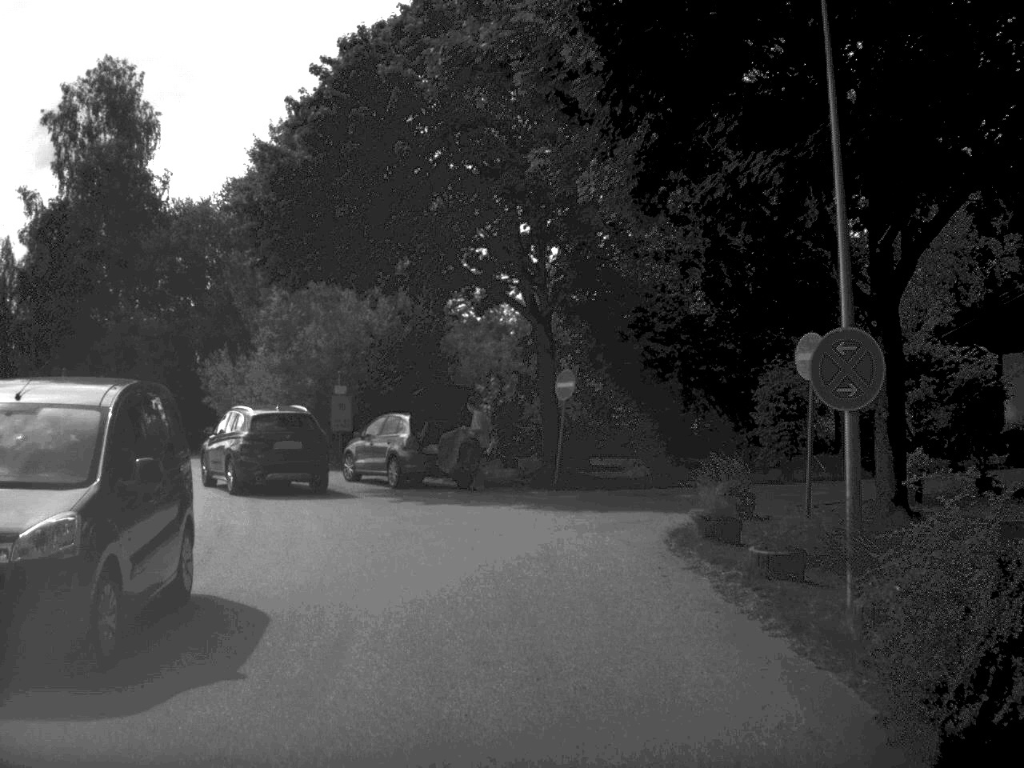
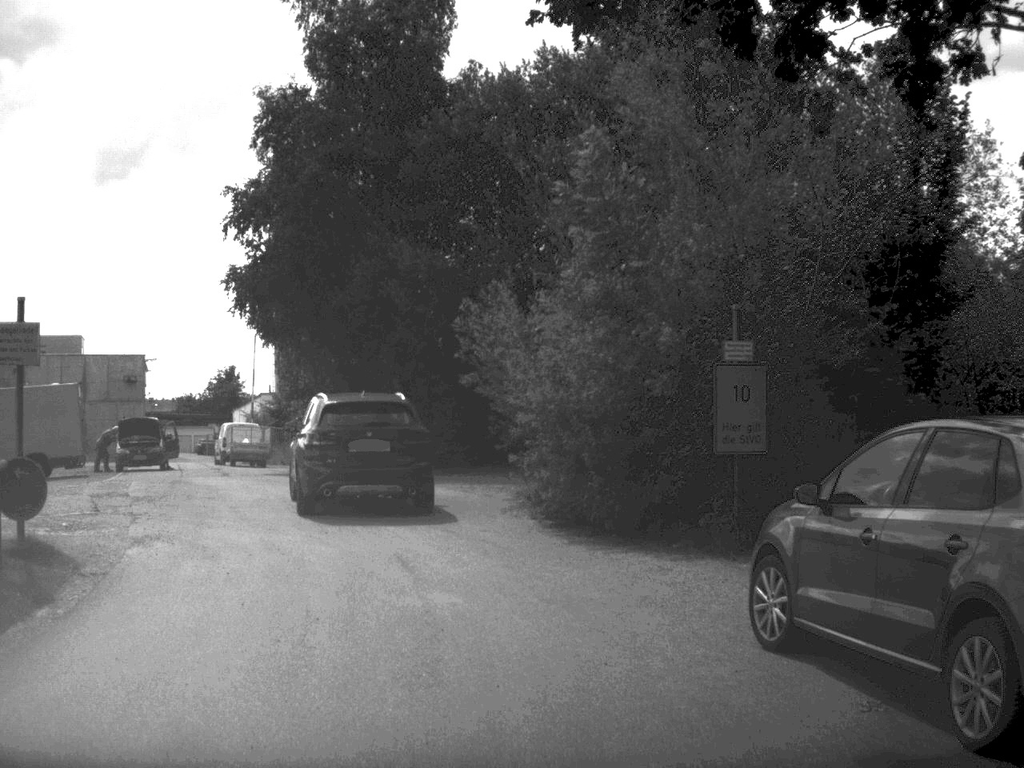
(-2.3, +18.7) m; -18°
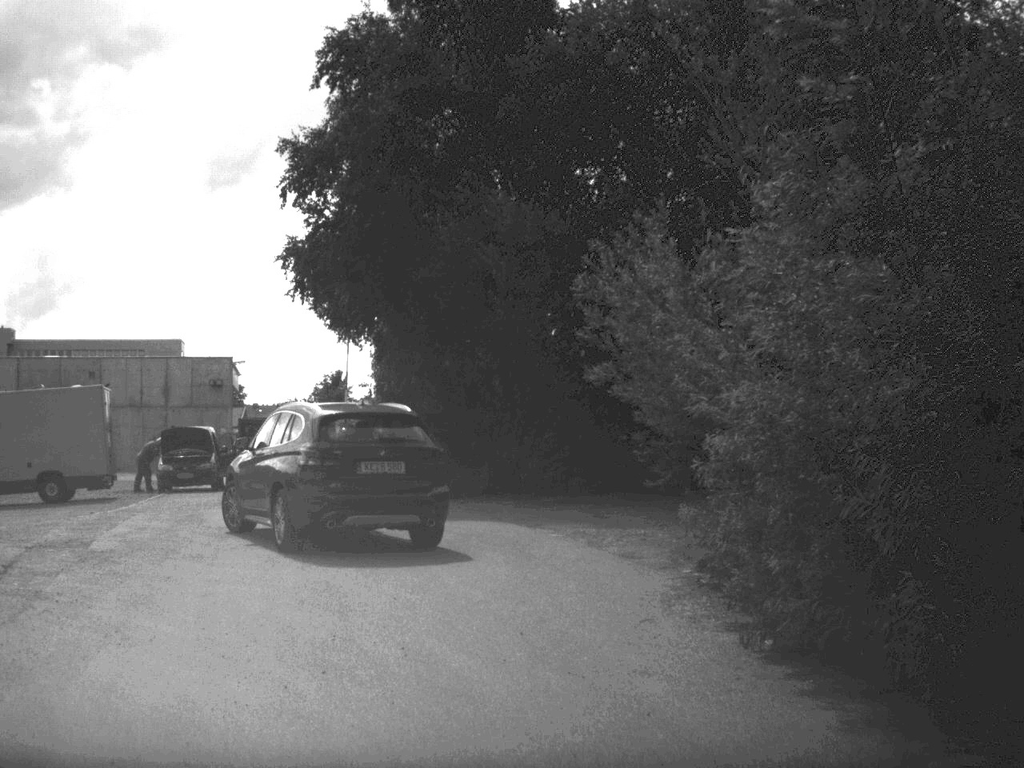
(-0.3, +7.3) m; -5°
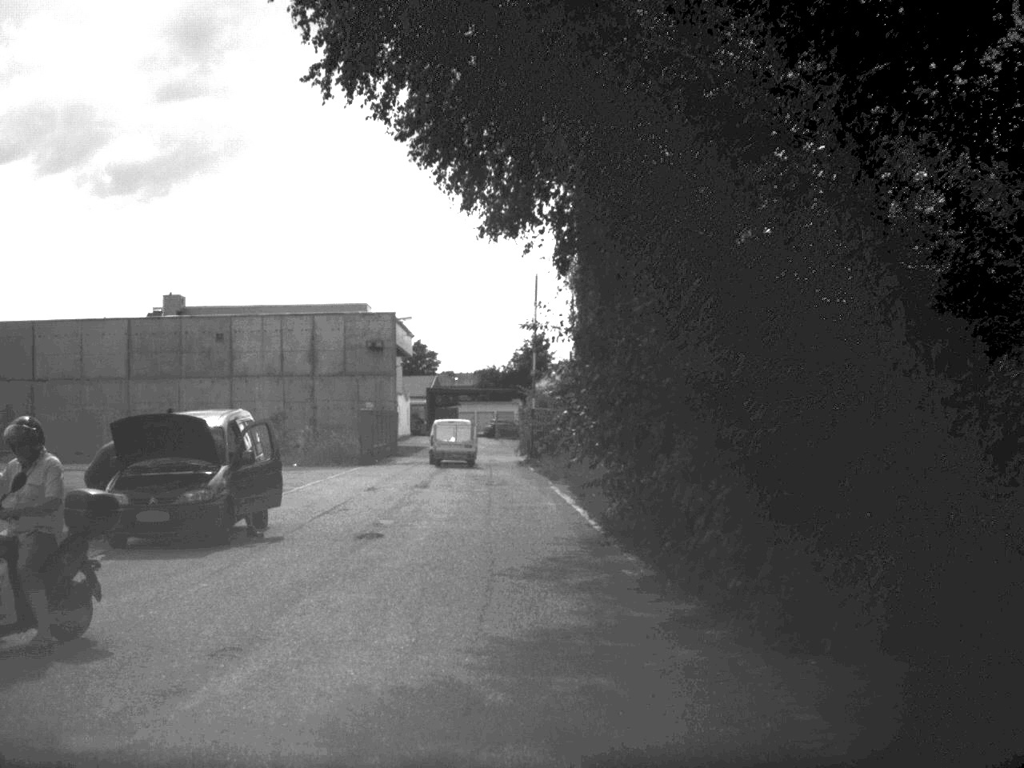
(-1.5, +17.5) m; -9°
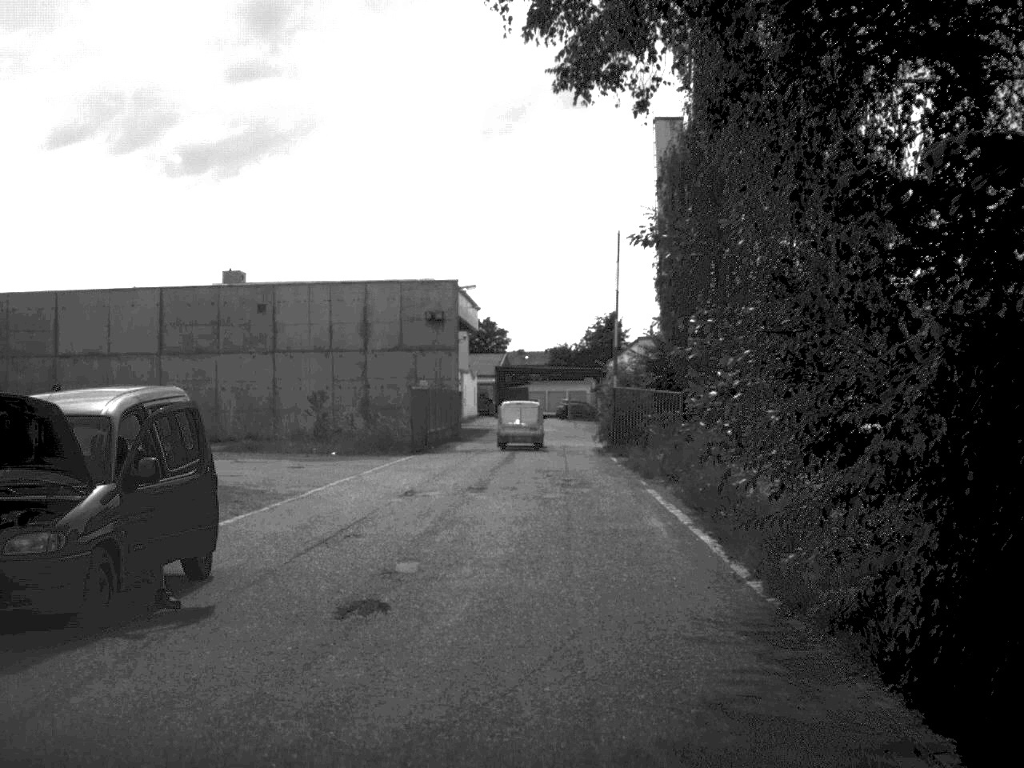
(-0.2, +7.4) m; -3°
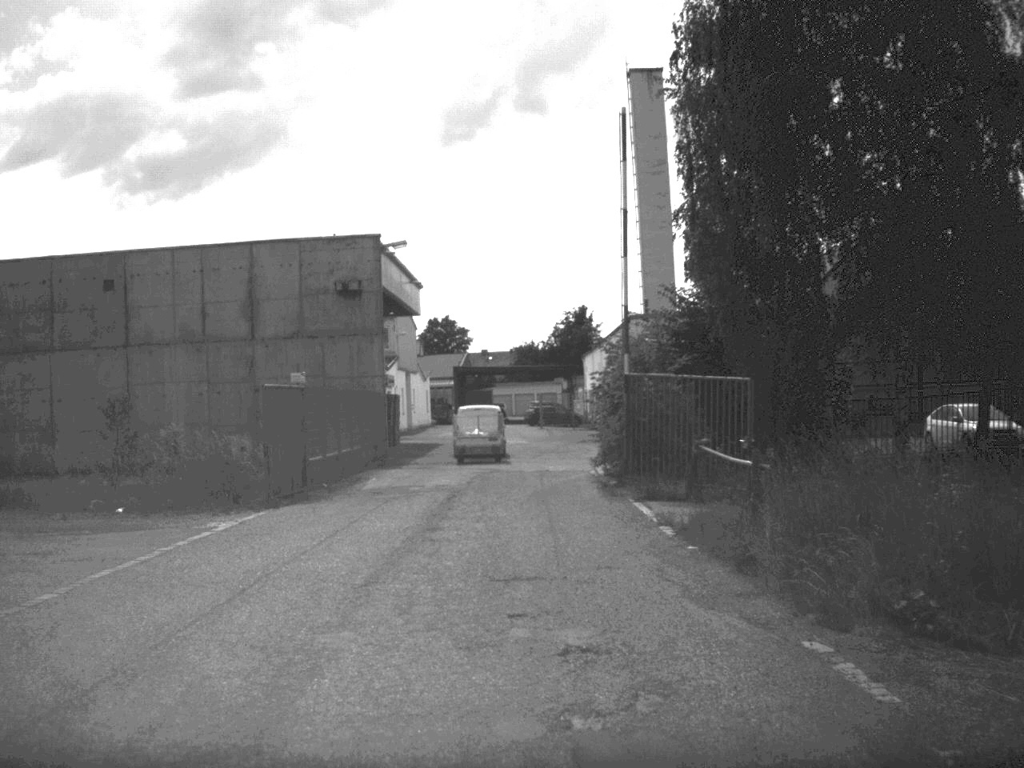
(+0.3, +18.7) m; +1°
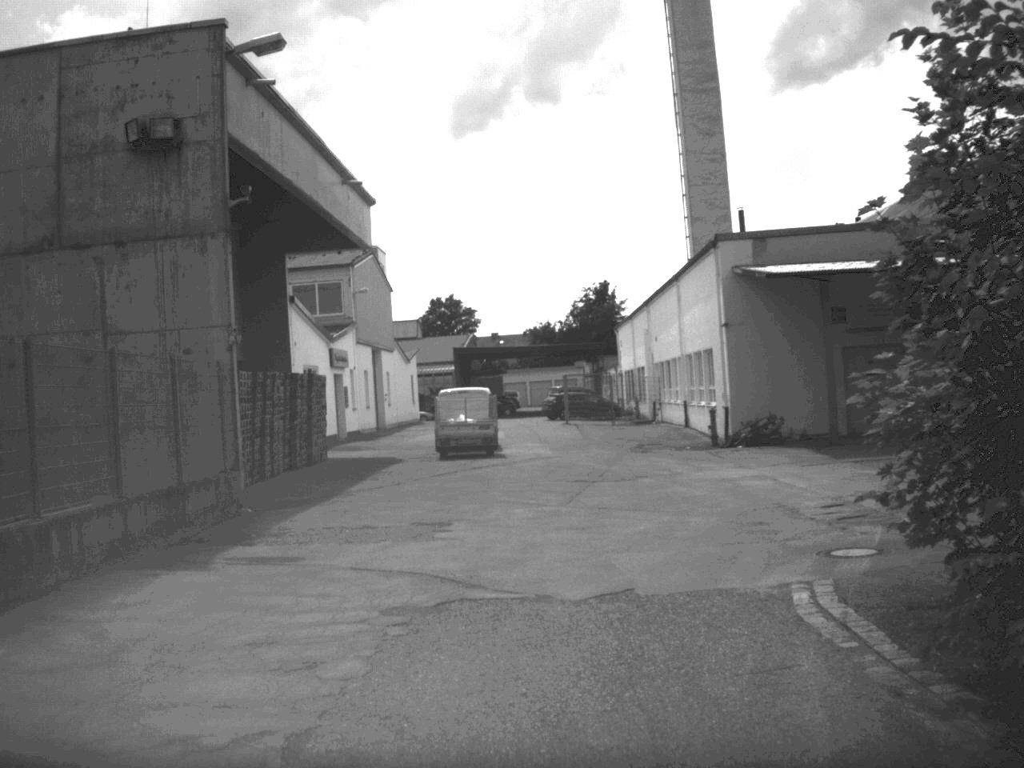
(-0.2, +24.1) m; -1°
